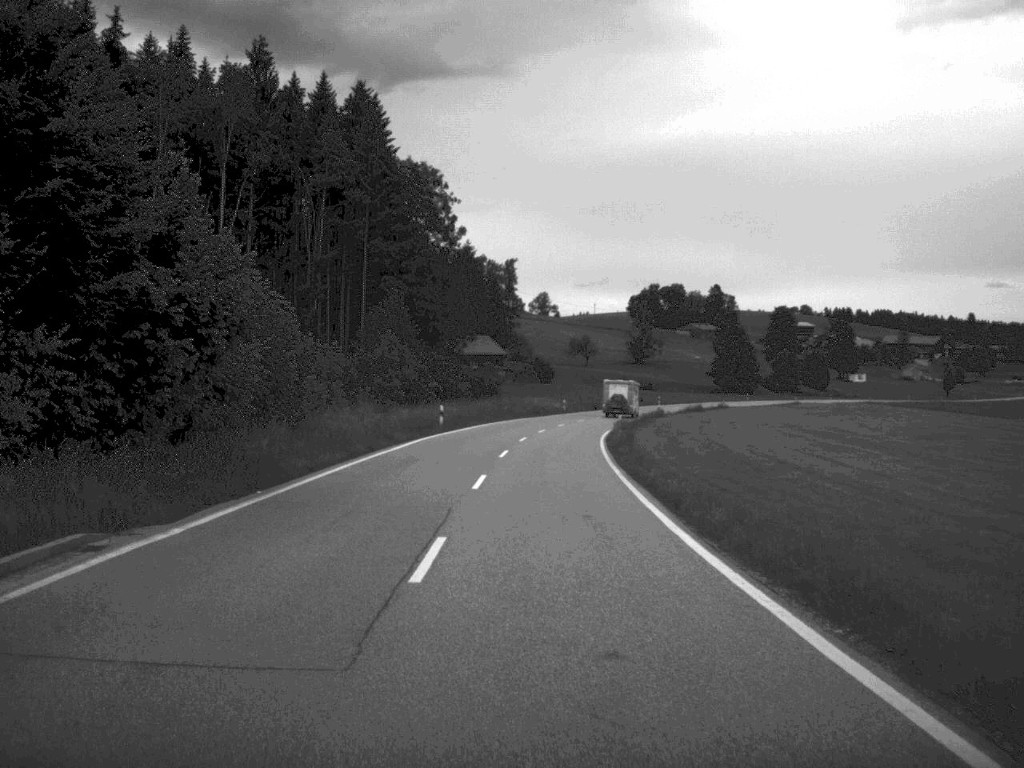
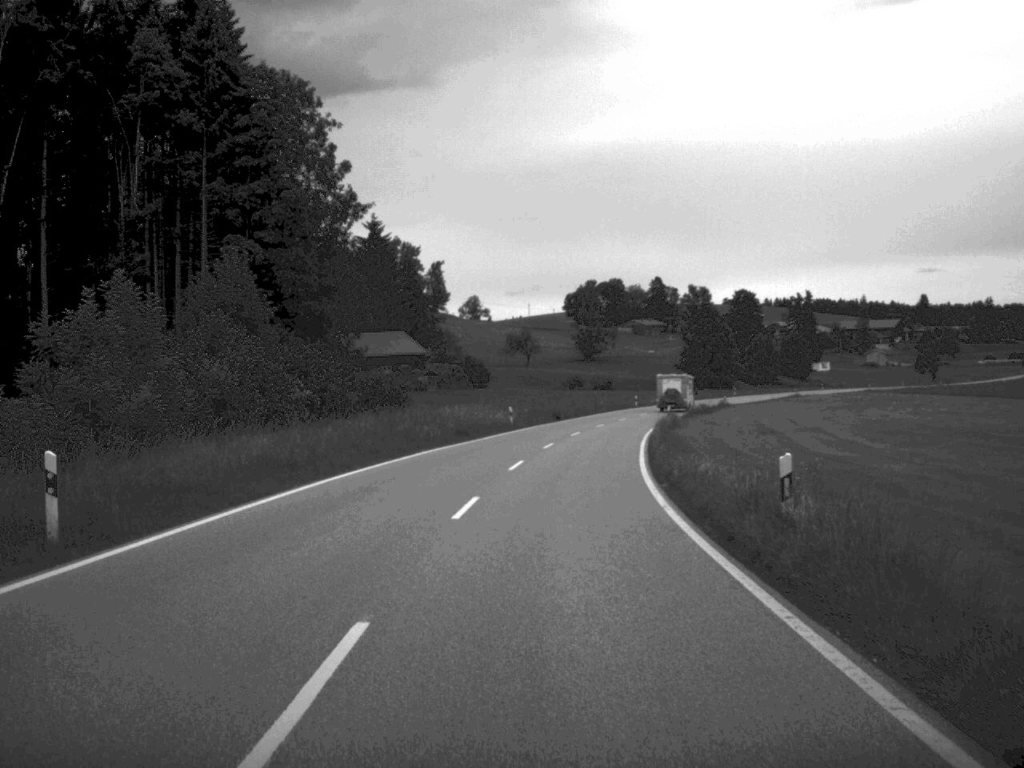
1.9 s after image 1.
(+0.7, +41.2) m; +3°
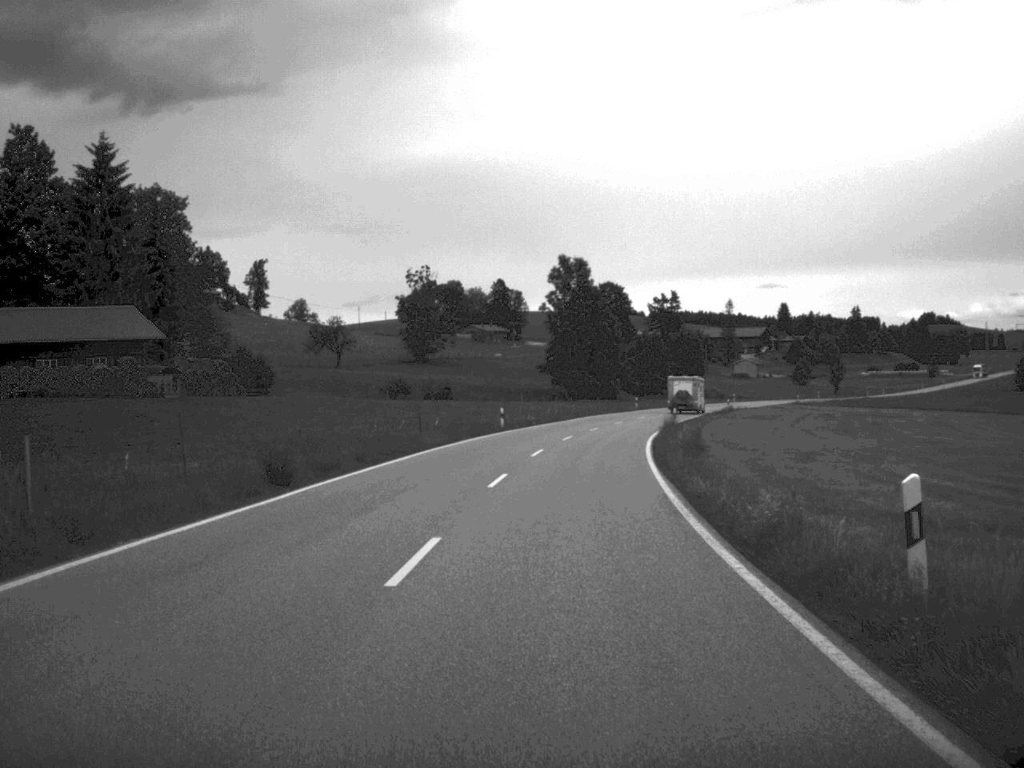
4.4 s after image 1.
(+3.2, +53.2) m; +7°
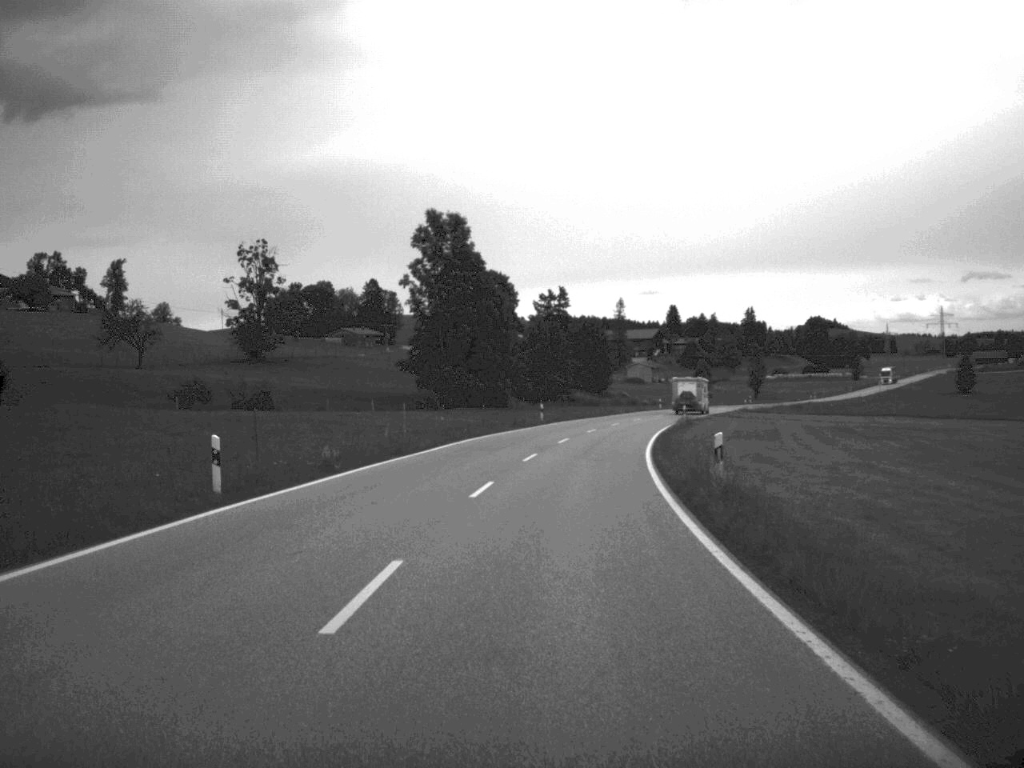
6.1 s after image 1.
(+1.8, +37.4) m; +5°
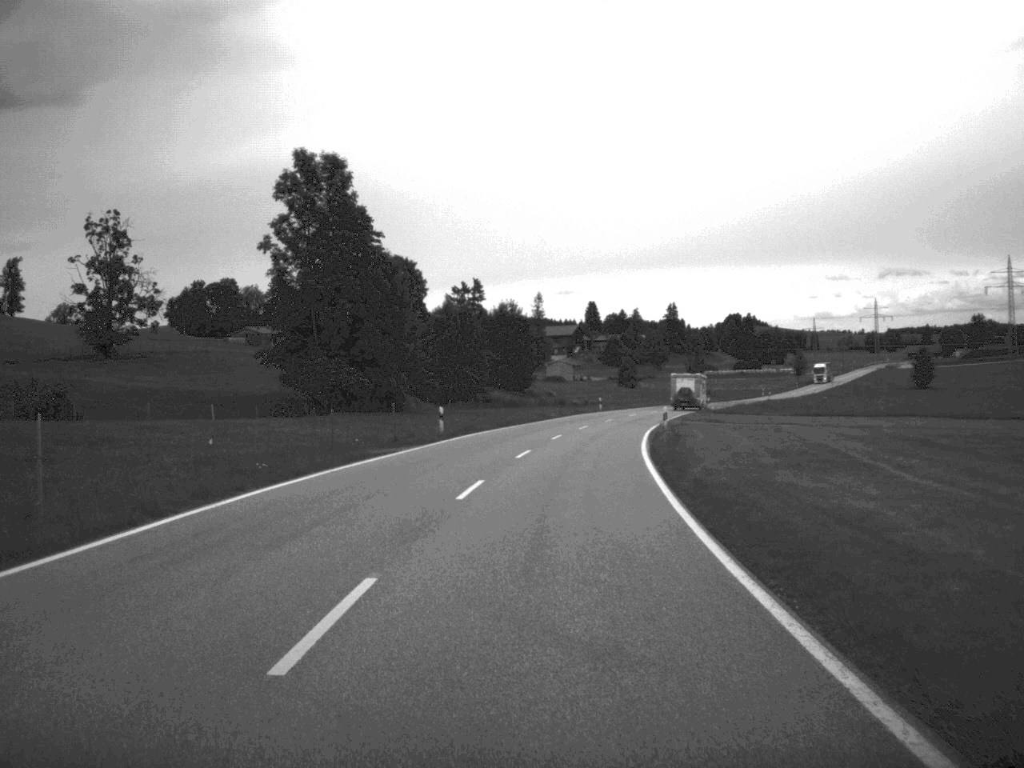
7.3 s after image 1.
(+0.8, +24.9) m; +4°
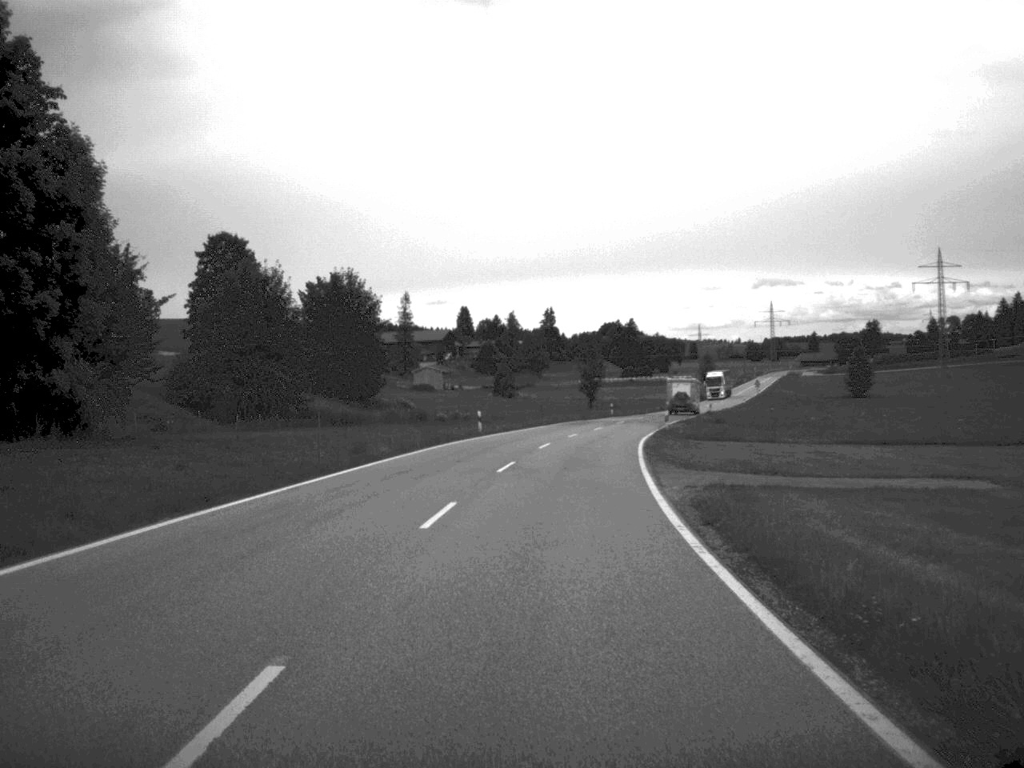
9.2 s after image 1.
(+1.9, +38.7) m; +6°
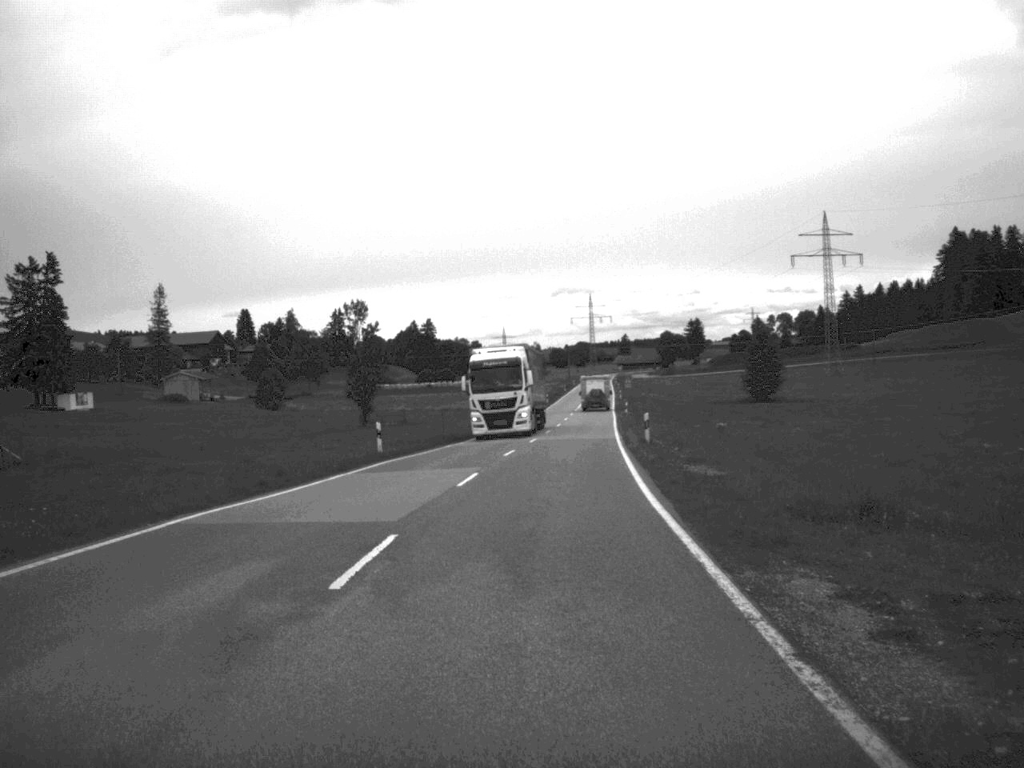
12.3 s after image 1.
(+5.0, +63.8) m; +9°
